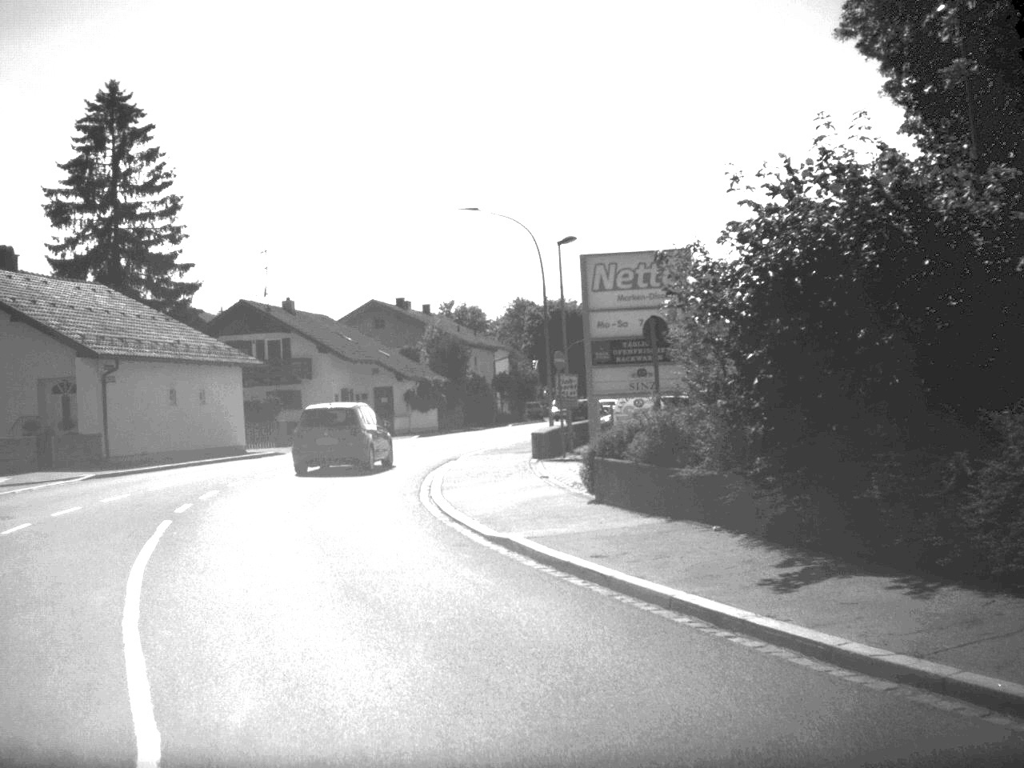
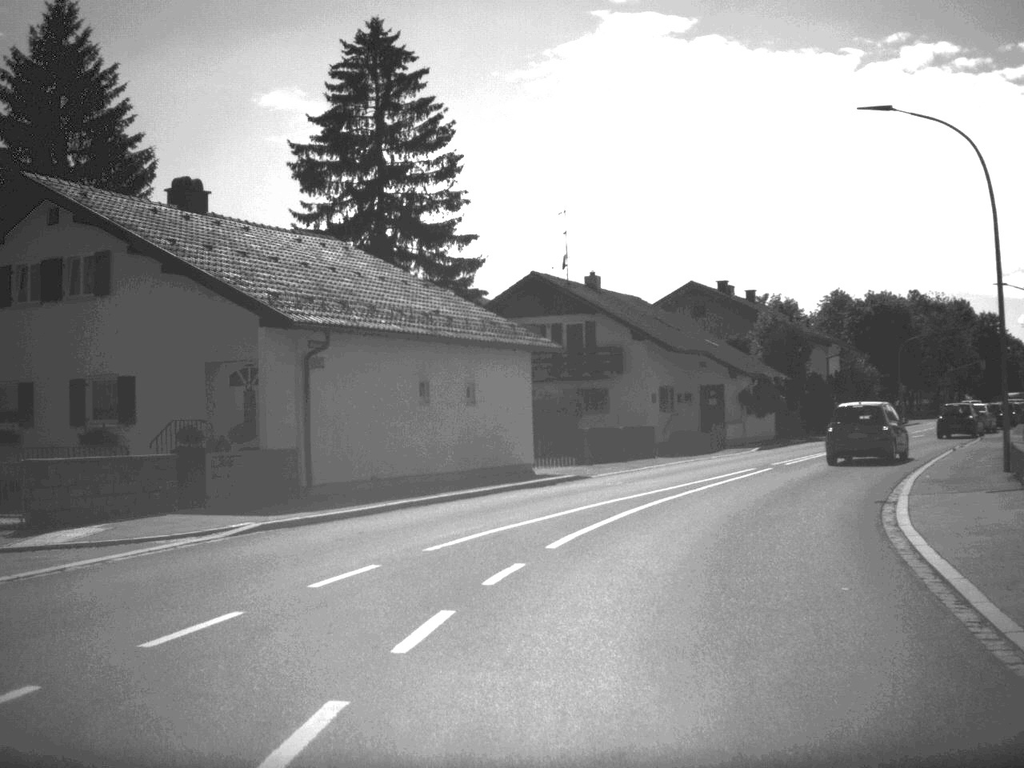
(-2.4, +13.4) m; -12°
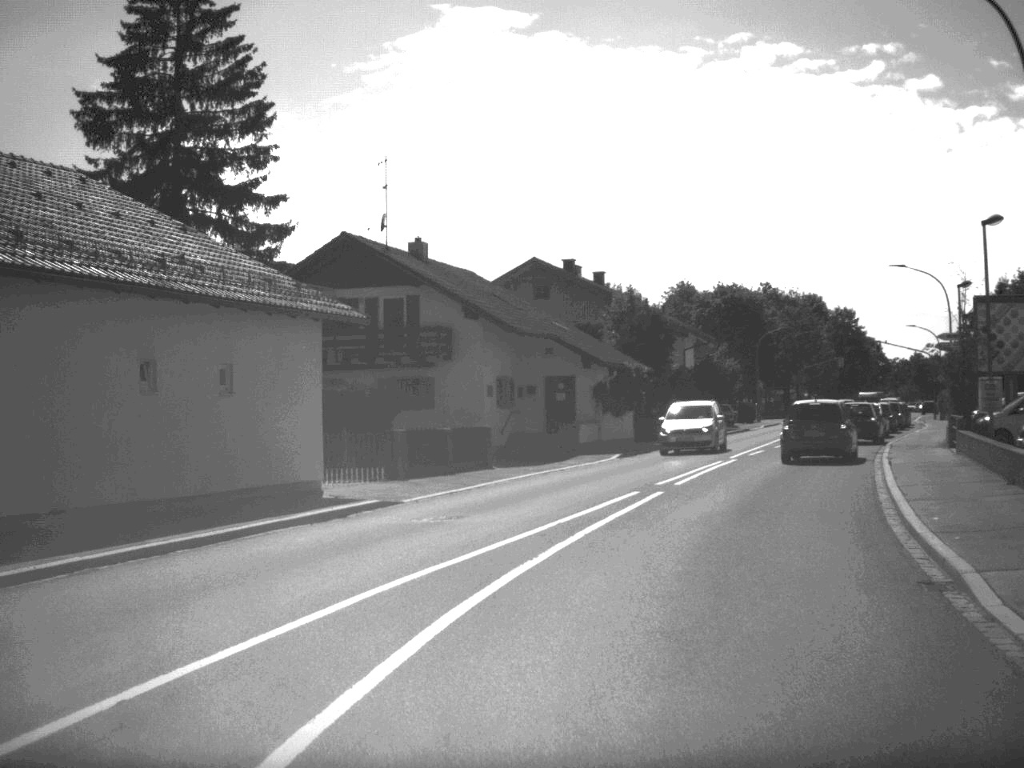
(+0.6, +9.2) m; +8°
